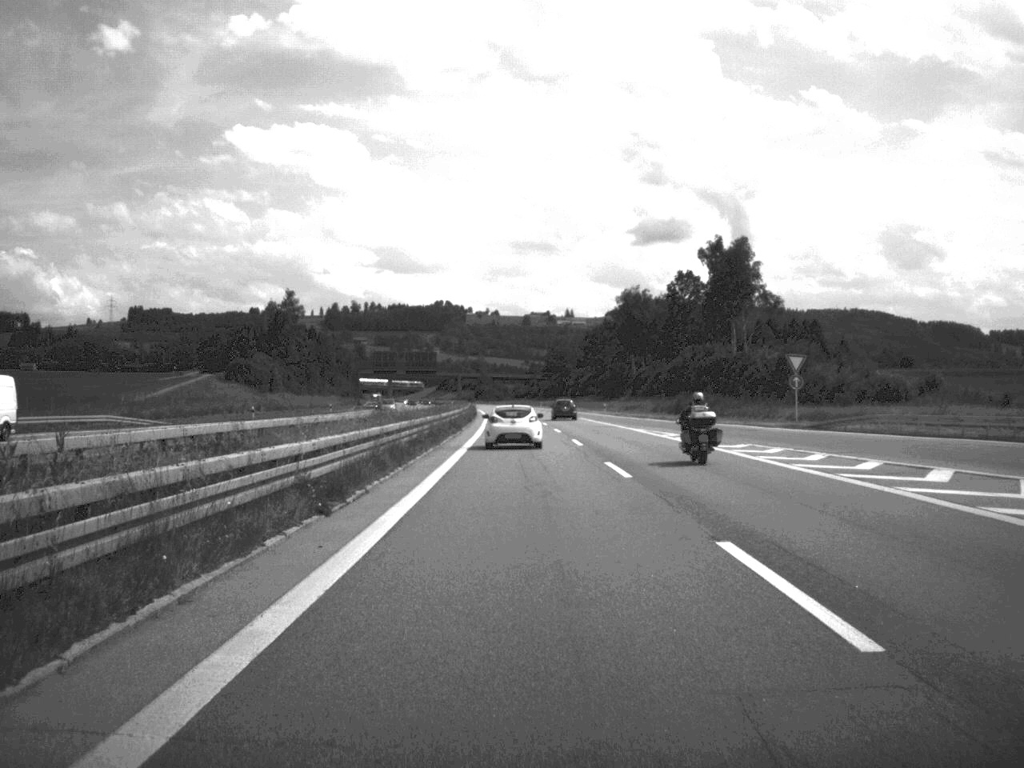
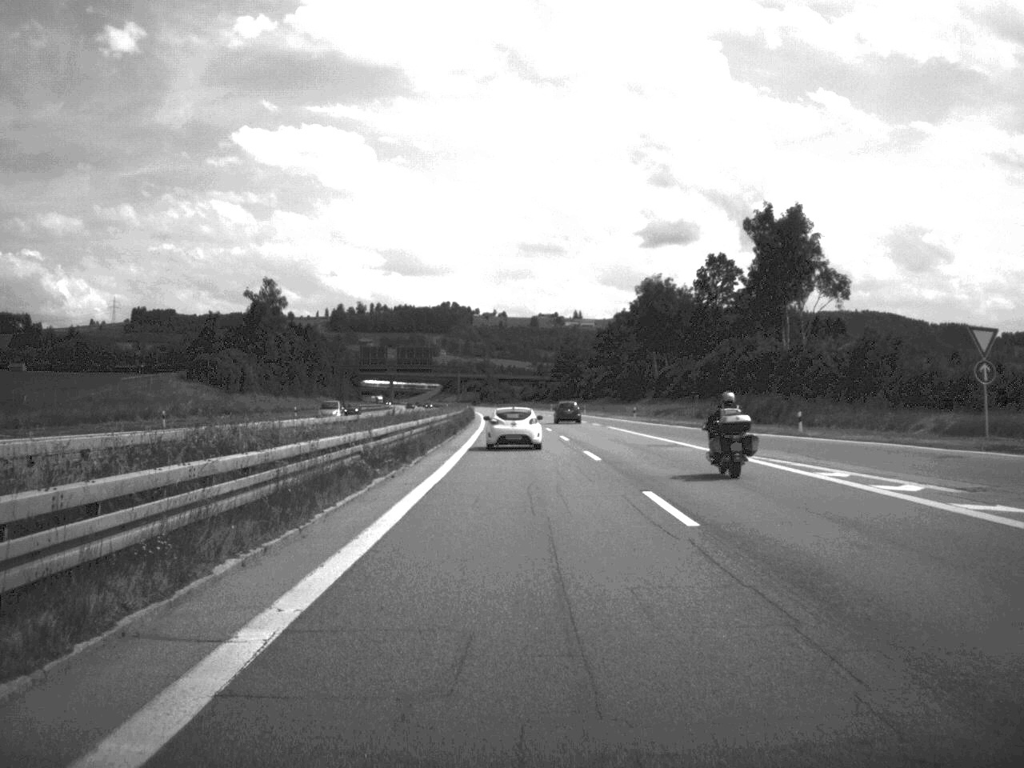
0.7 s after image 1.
(-0.1, +27.3) m; 0°
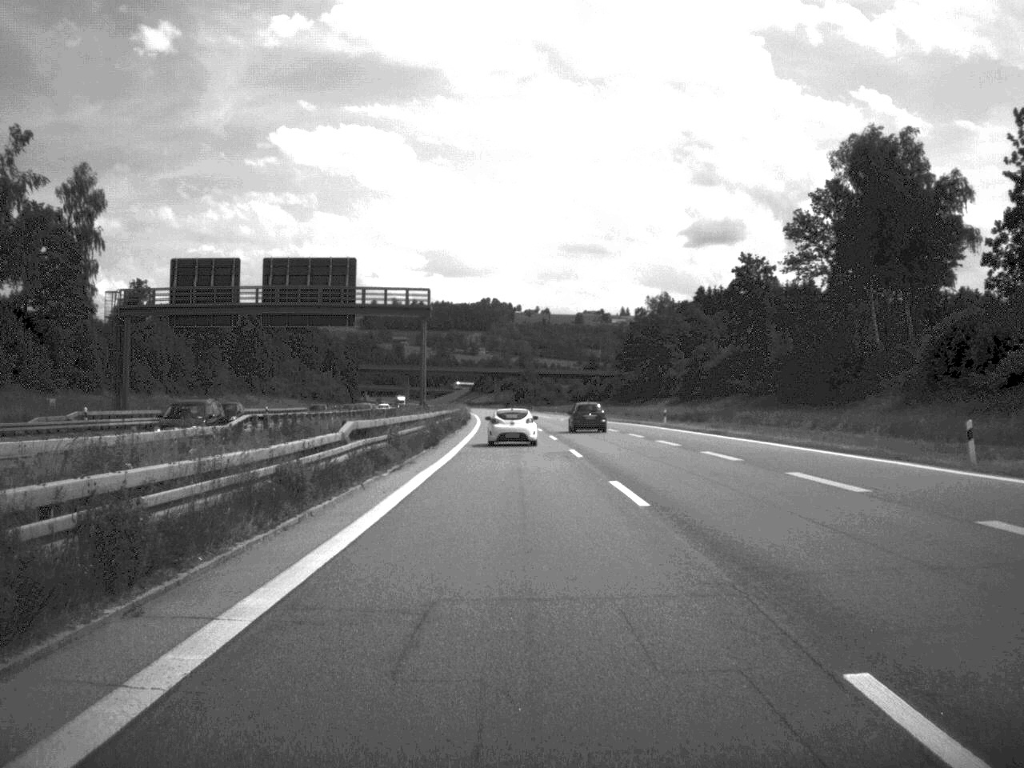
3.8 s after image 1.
(-2.1, +121.5) m; -2°
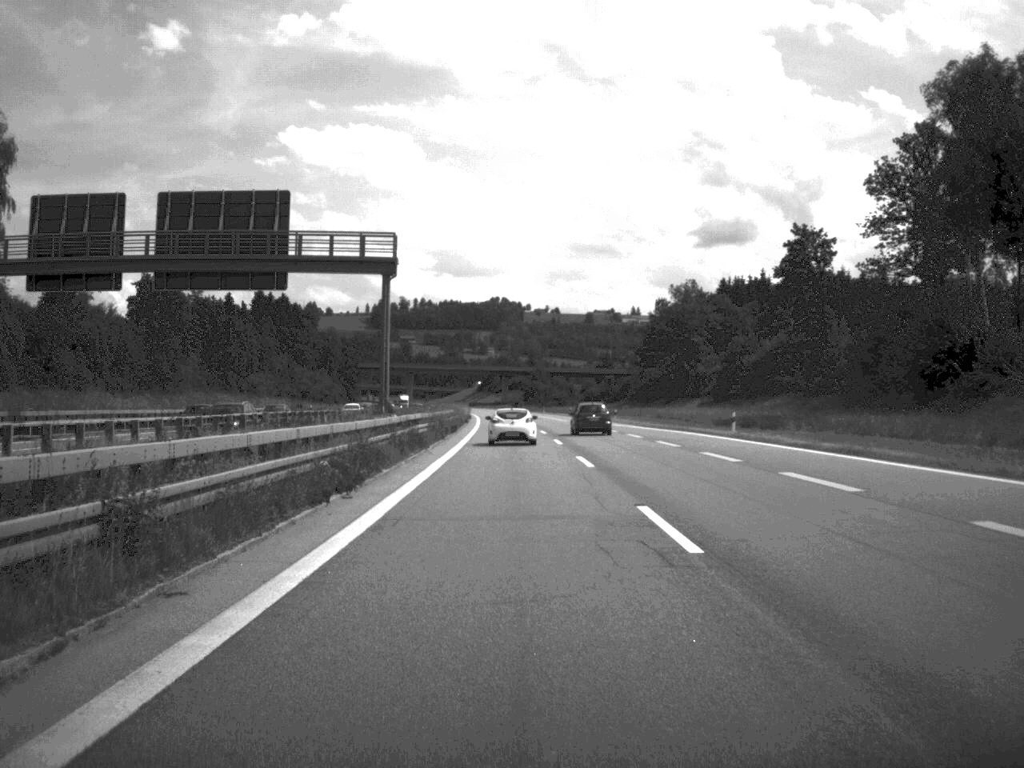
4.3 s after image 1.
(-0.1, +23.6) m; 0°
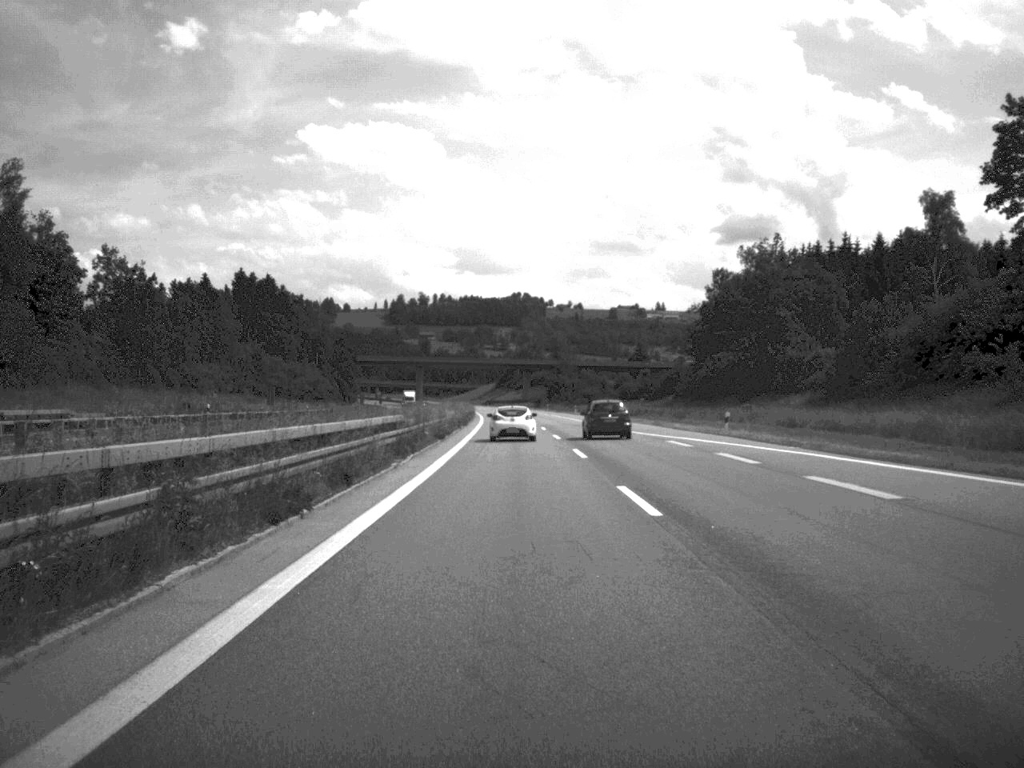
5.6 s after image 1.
(-0.5, +49.6) m; -1°
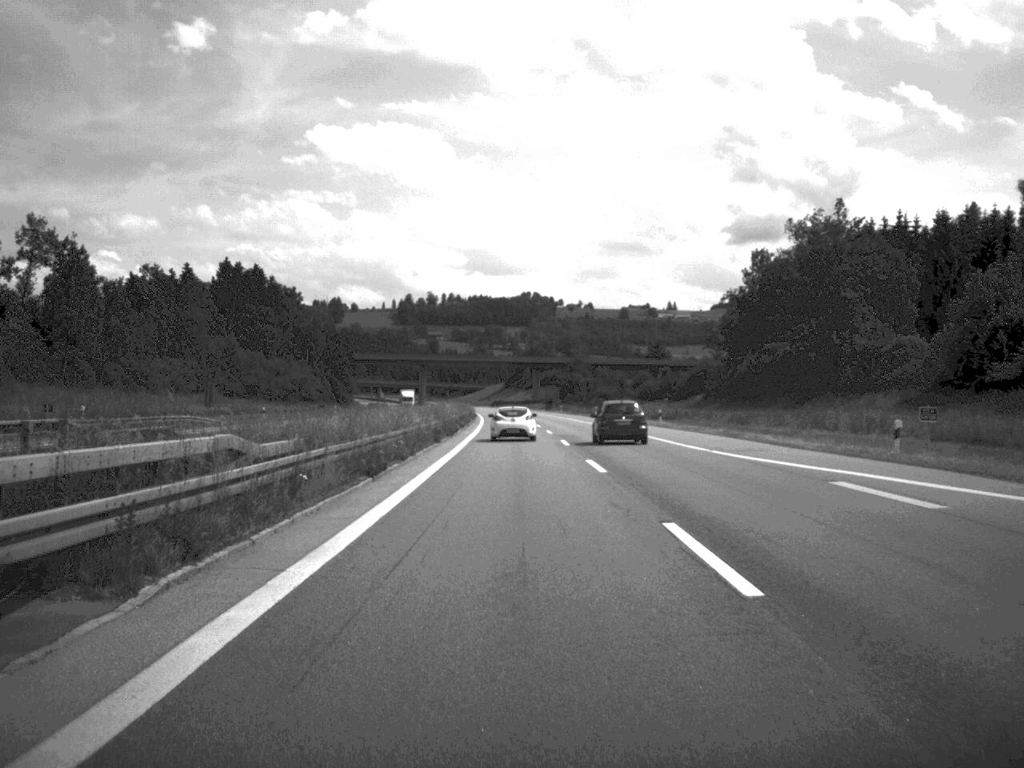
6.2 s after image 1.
(-0.1, +24.9) m; 0°
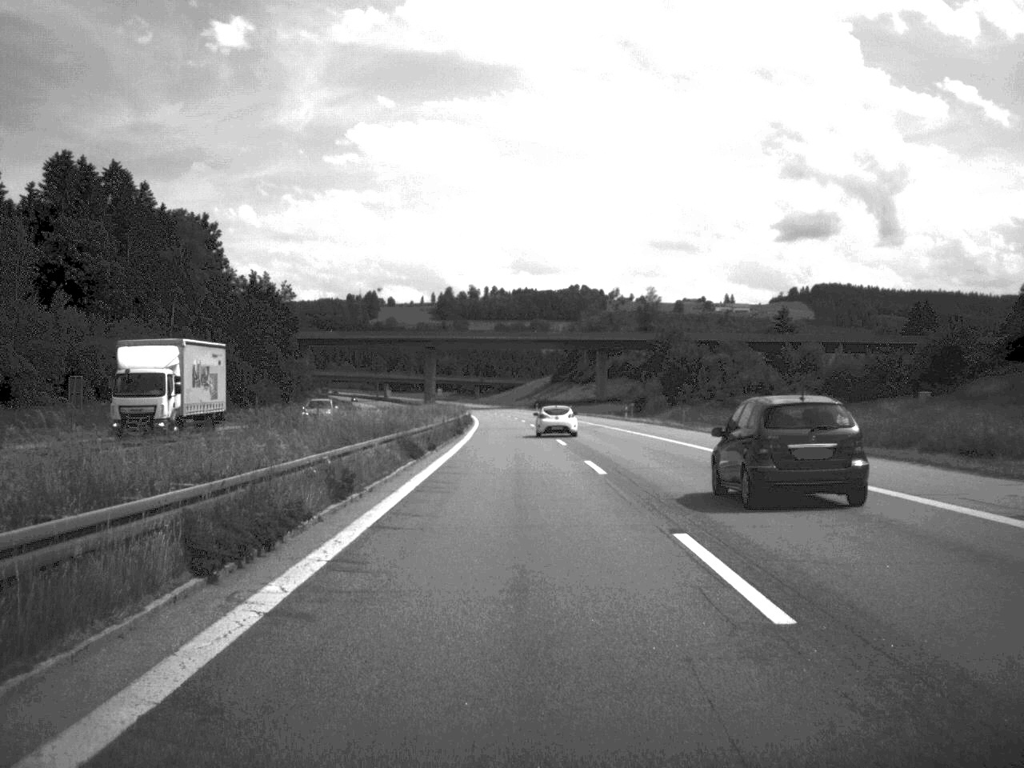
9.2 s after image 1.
(-2.3, +125.7) m; -2°
